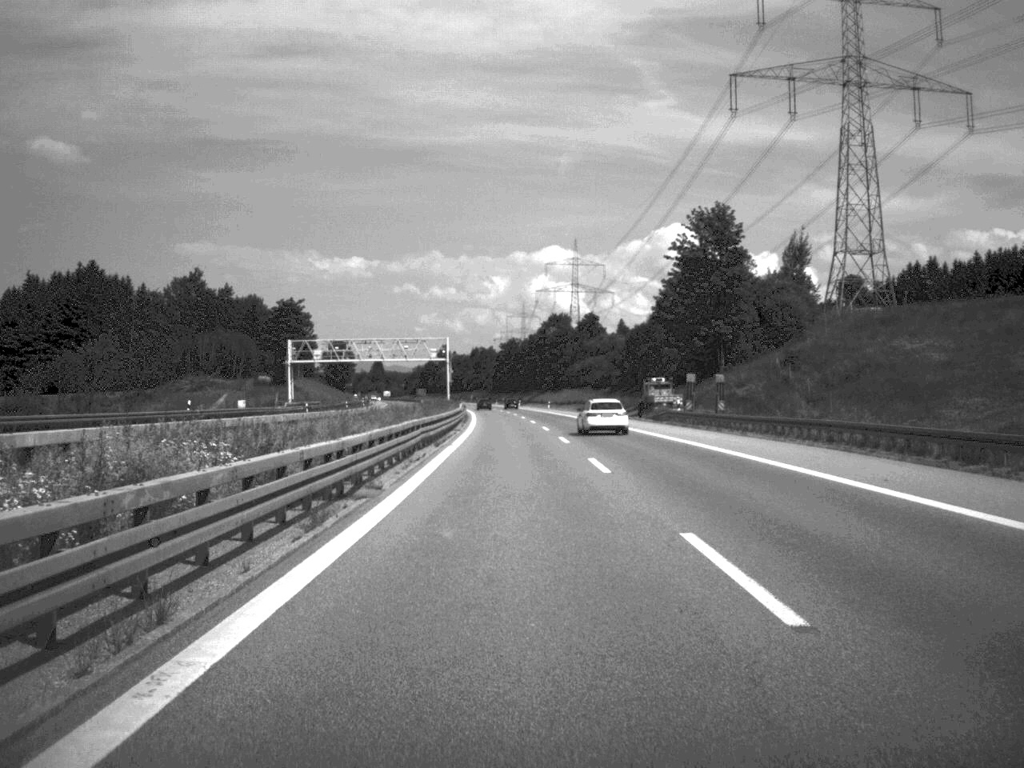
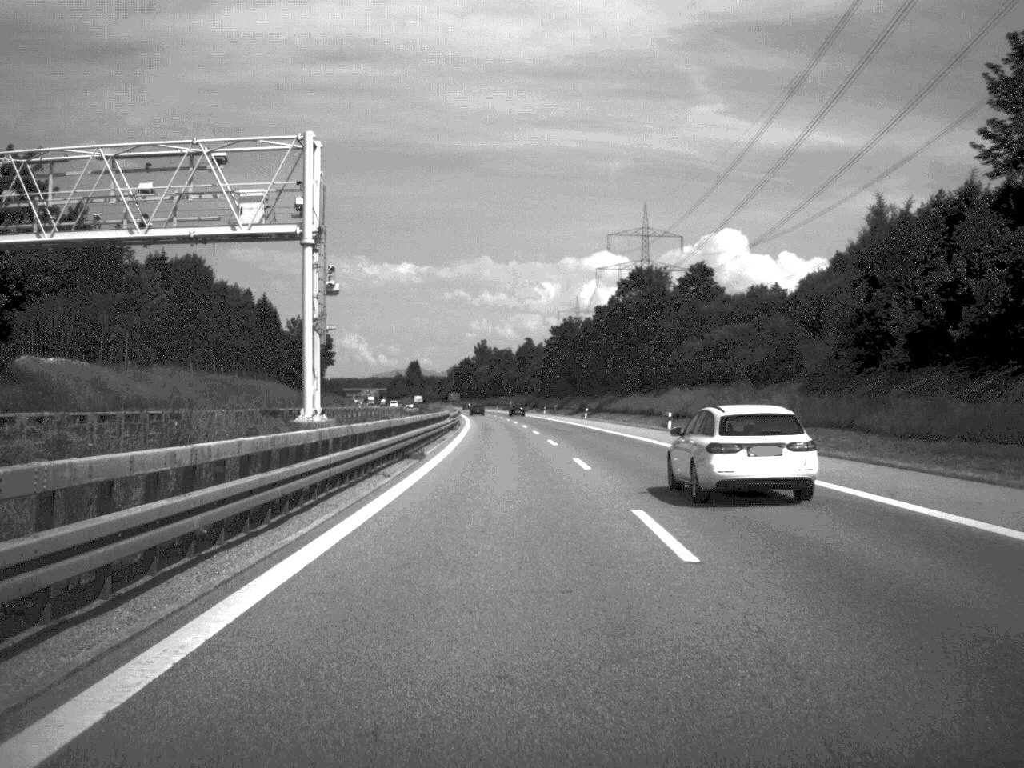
(-2.0, +102.1) m; -2°
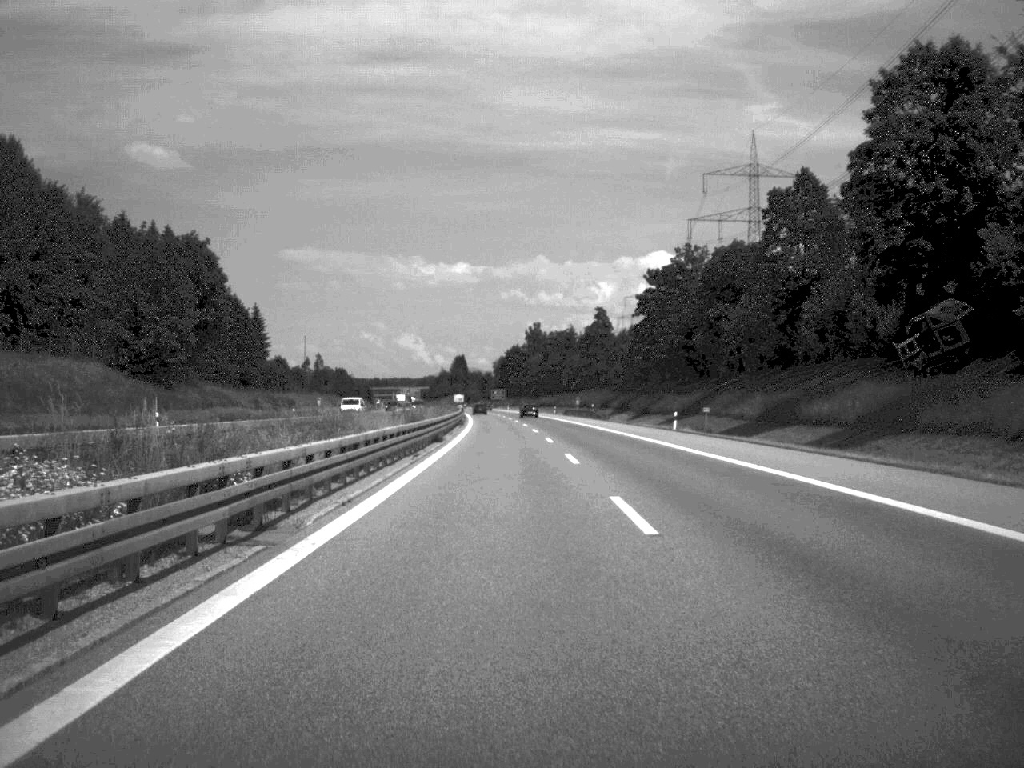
(-2.4, +103.3) m; -3°
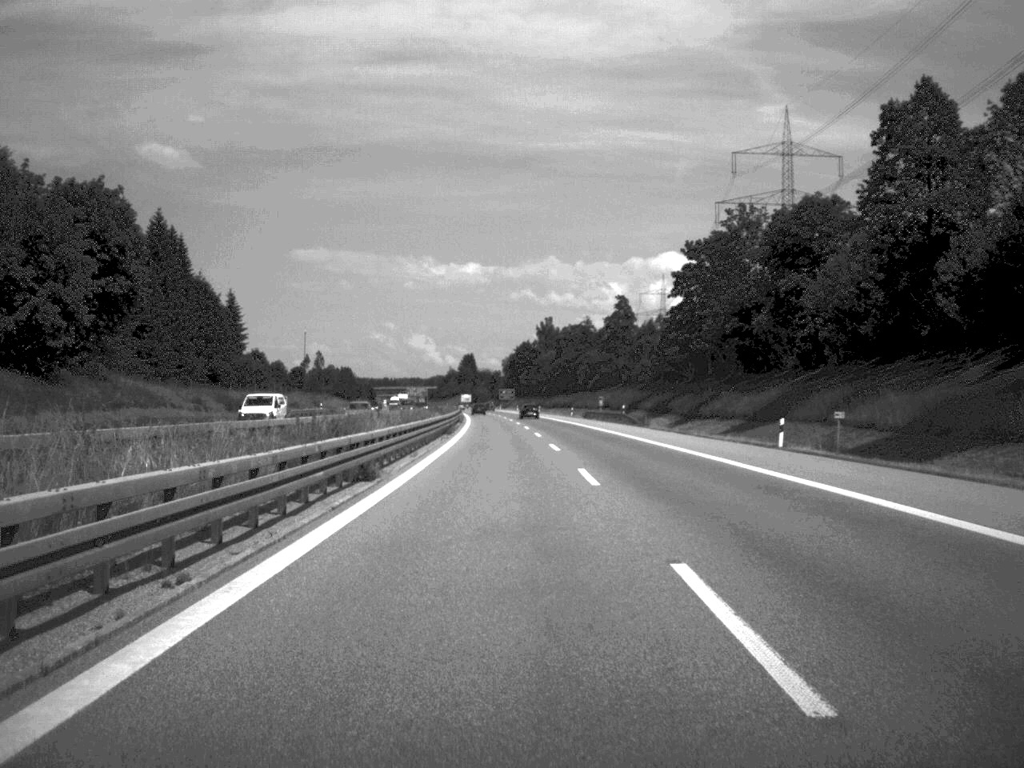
(-0.1, +25.8) m; 0°
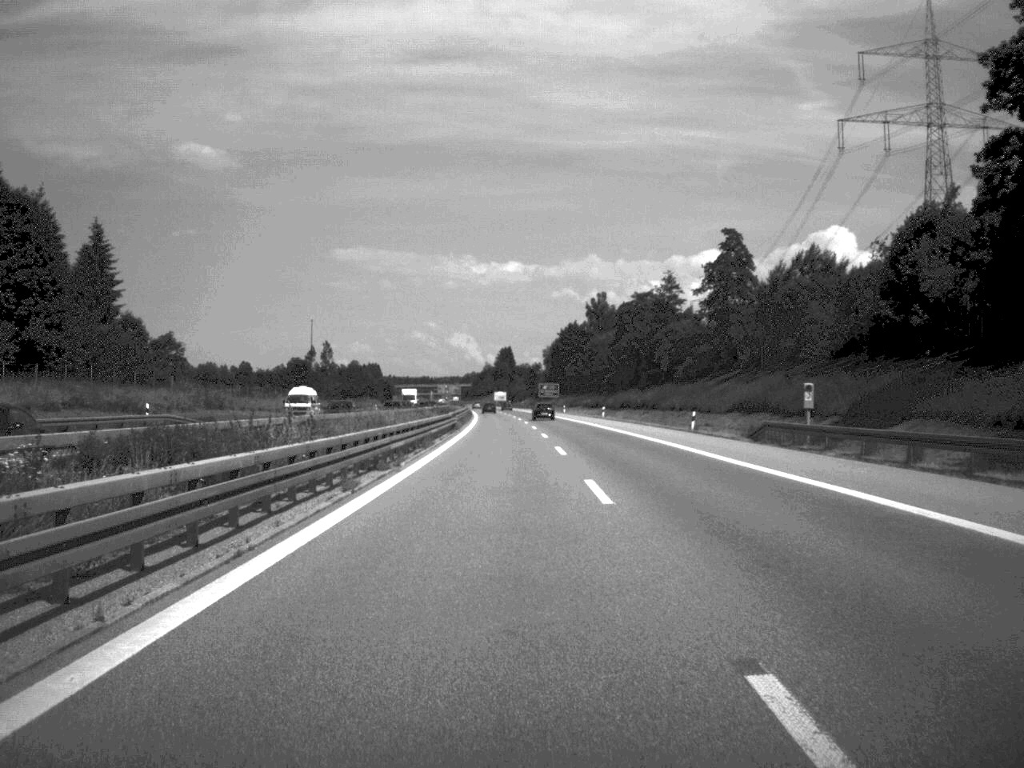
(-1.1, +75.5) m; -2°
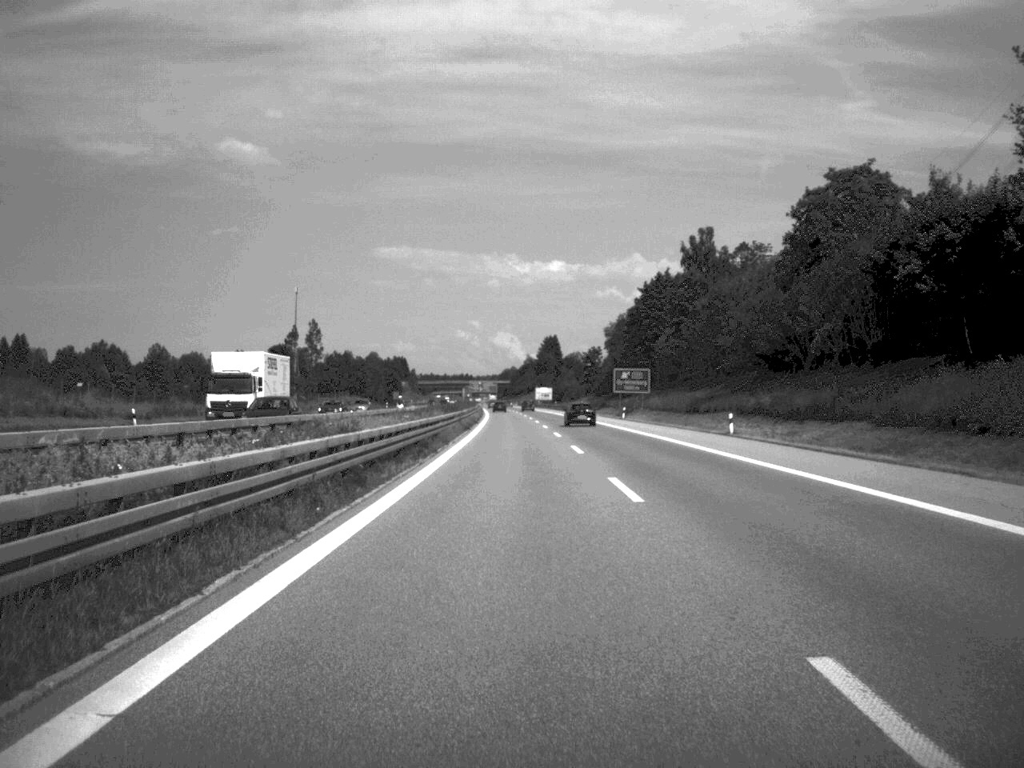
(-2.1, +105.6) m; -2°
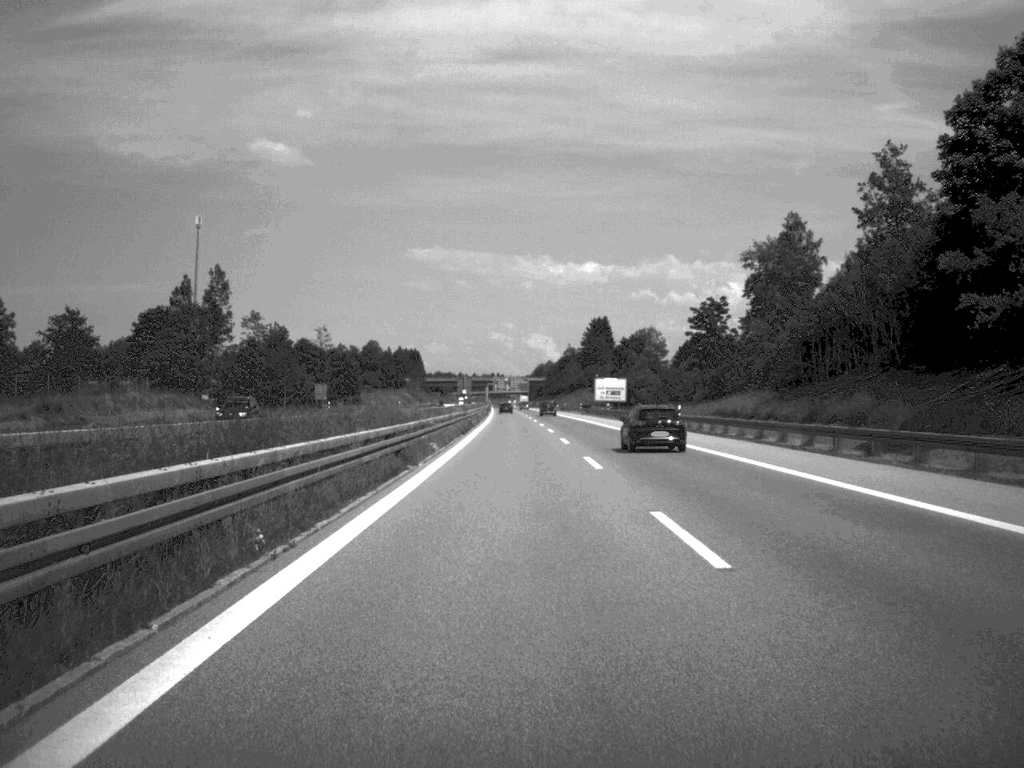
(-1.9, +131.0) m; -2°
